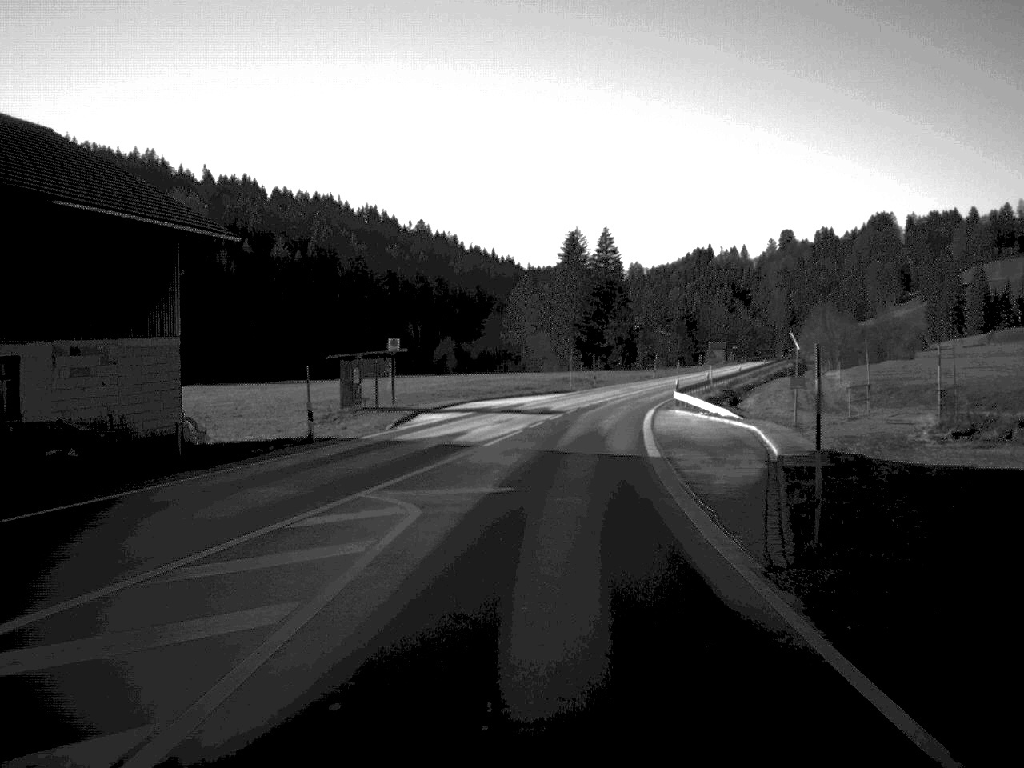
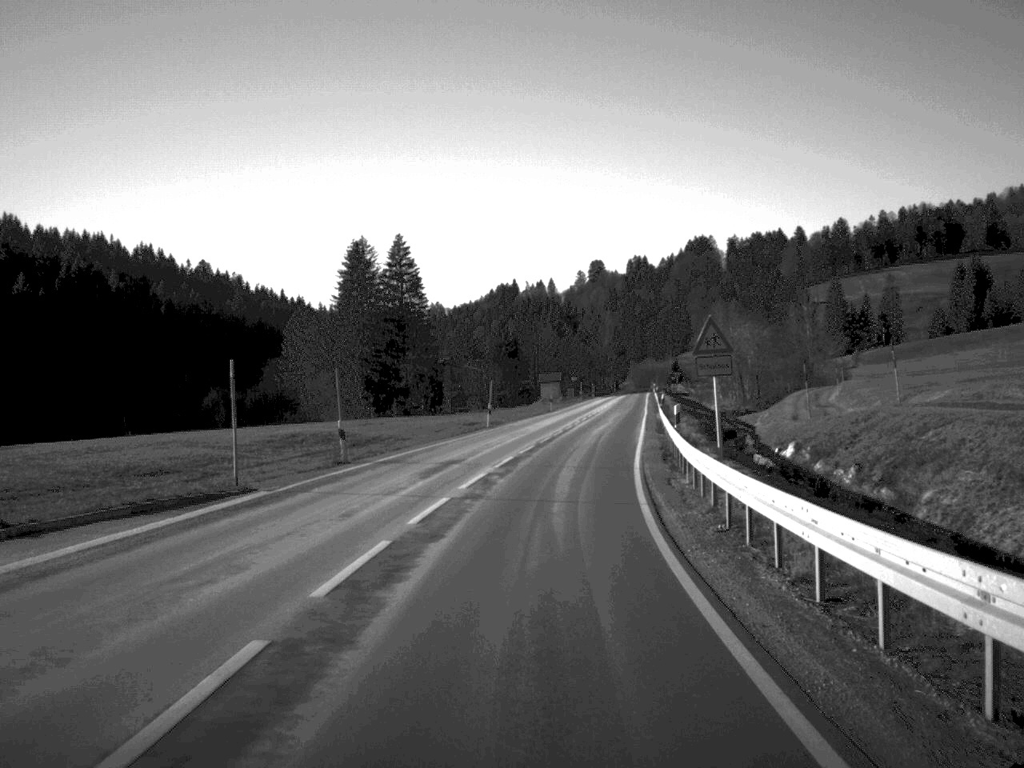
(+4.3, +58.5) m; +9°
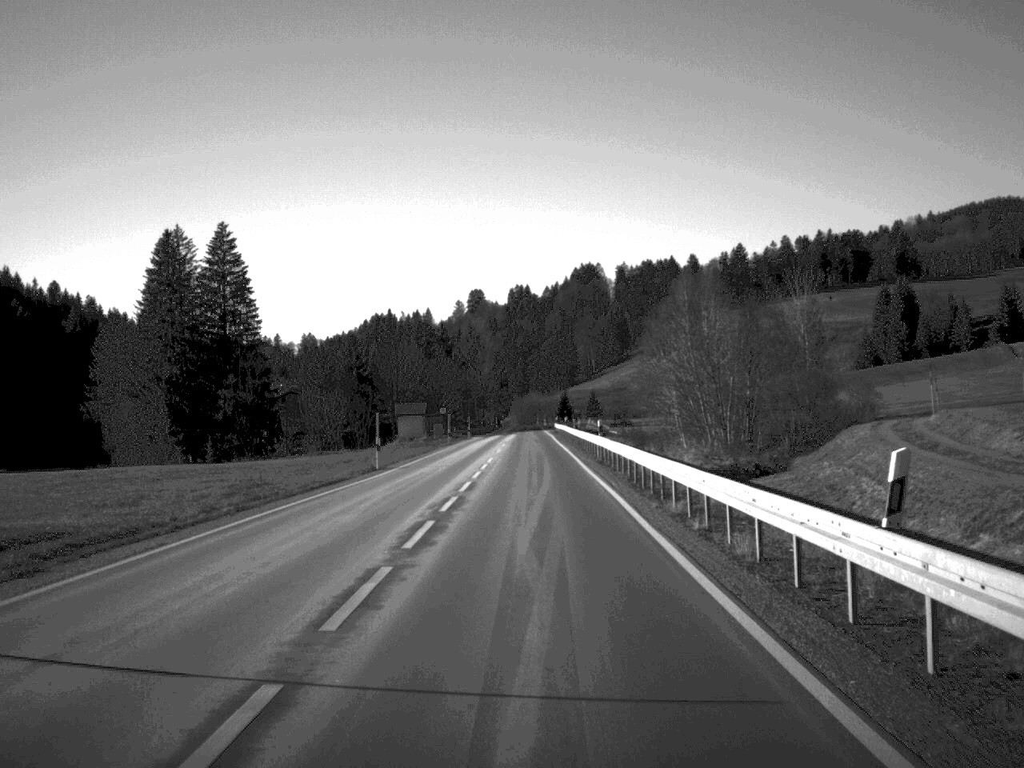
(+2.7, +48.7) m; +5°
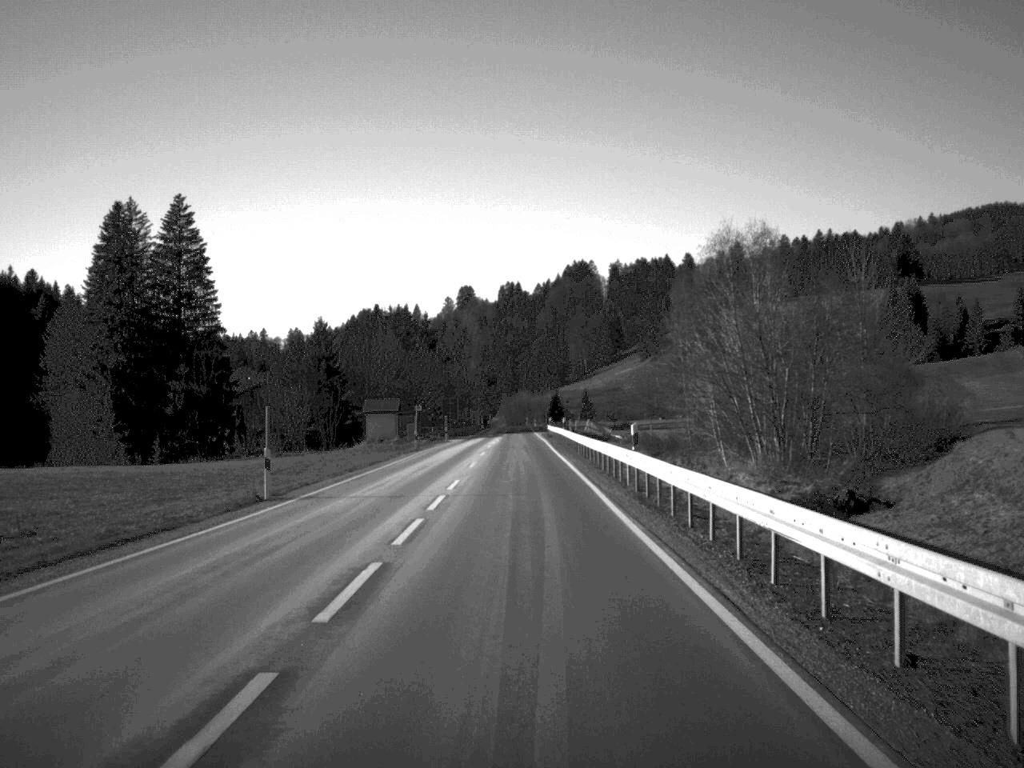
(+0.1, +17.7) m; 0°
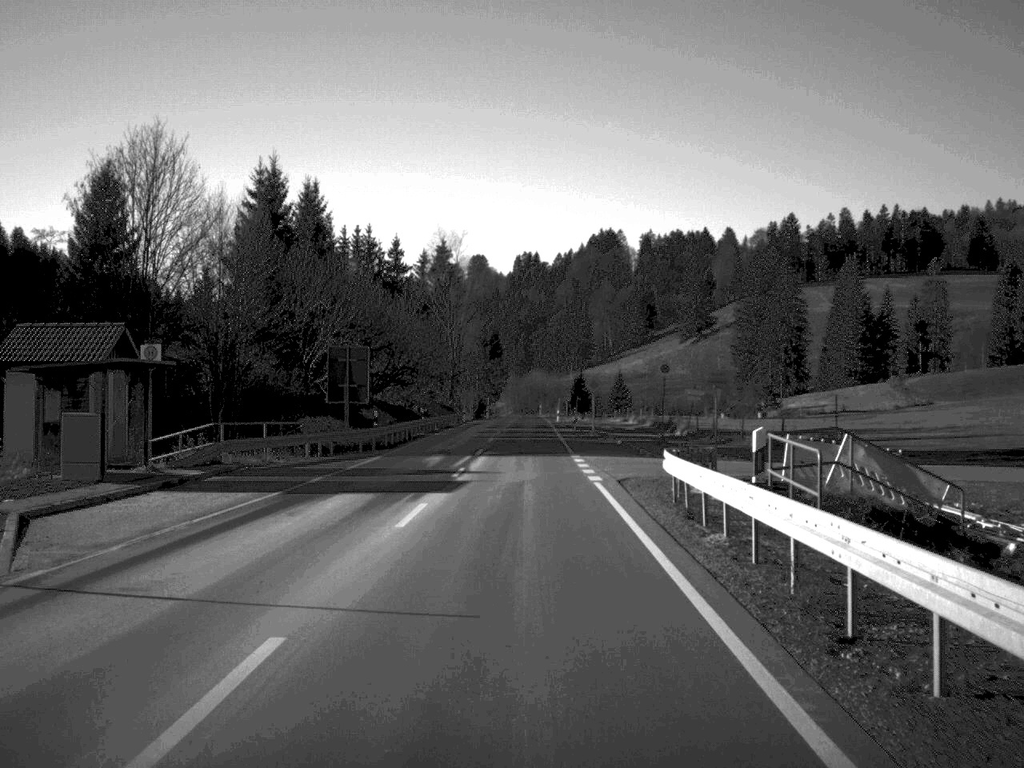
(-0.4, +83.2) m; -1°
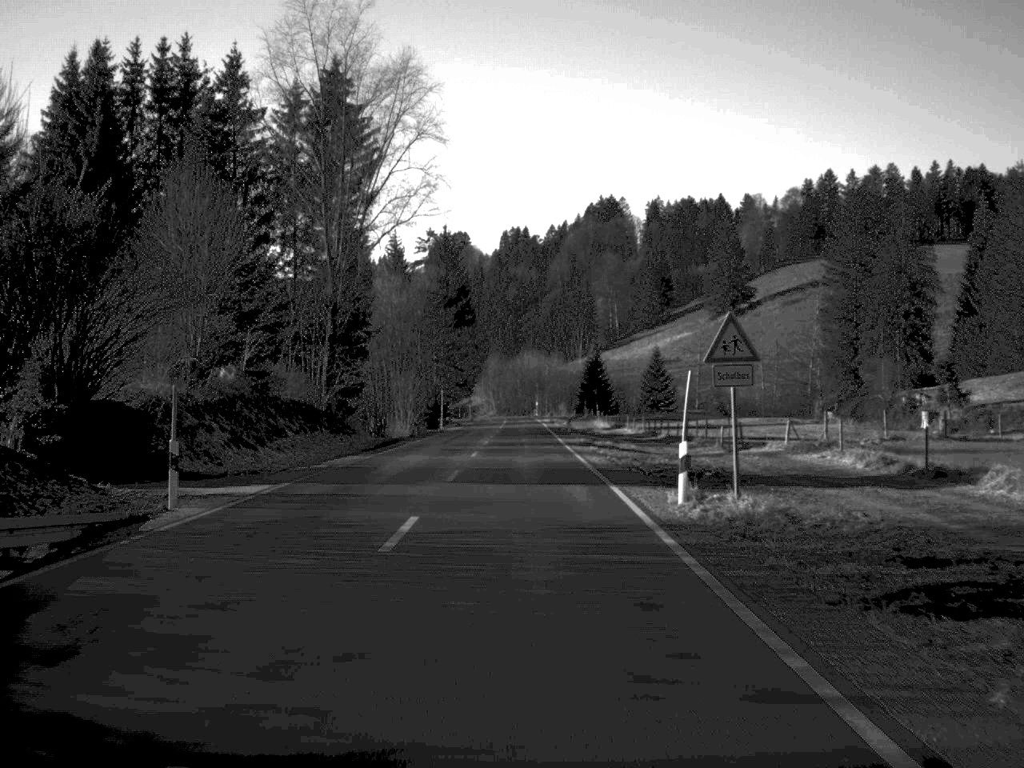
(+0.2, +86.3) m; 0°
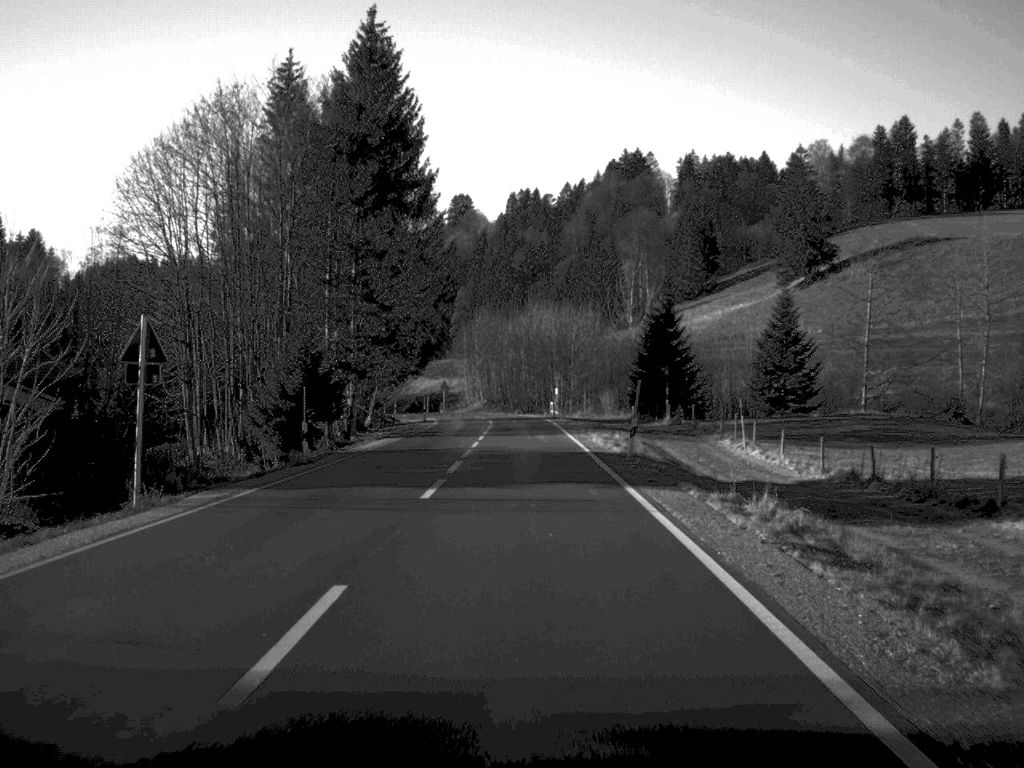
(-0.3, +78.9) m; 0°
